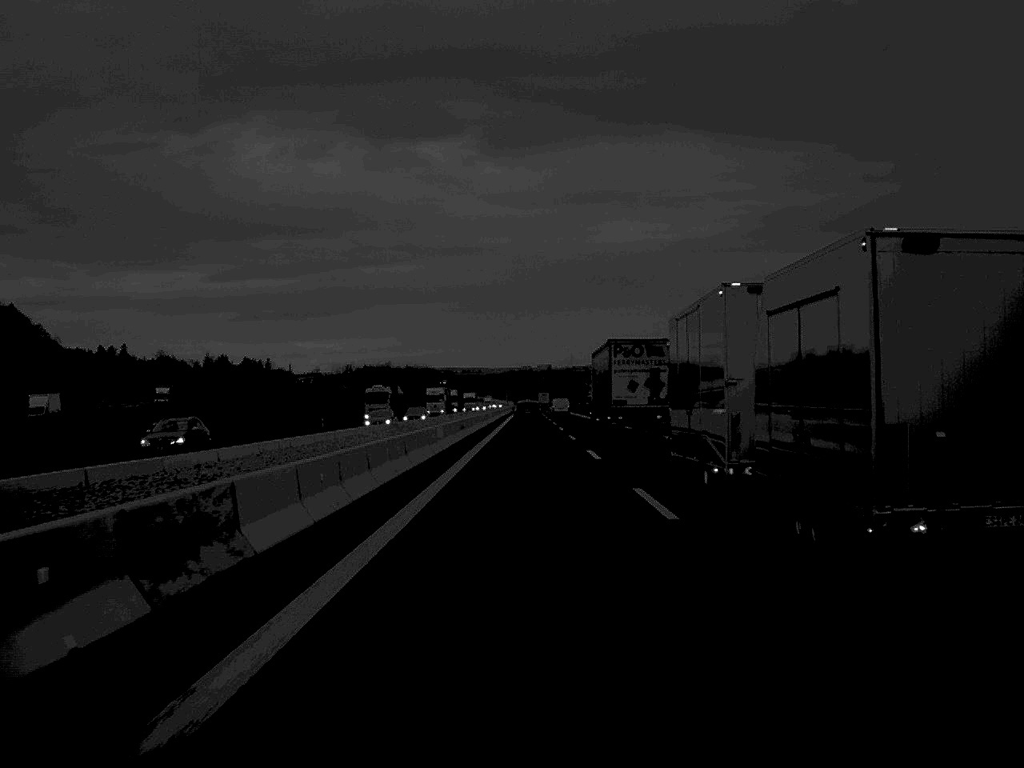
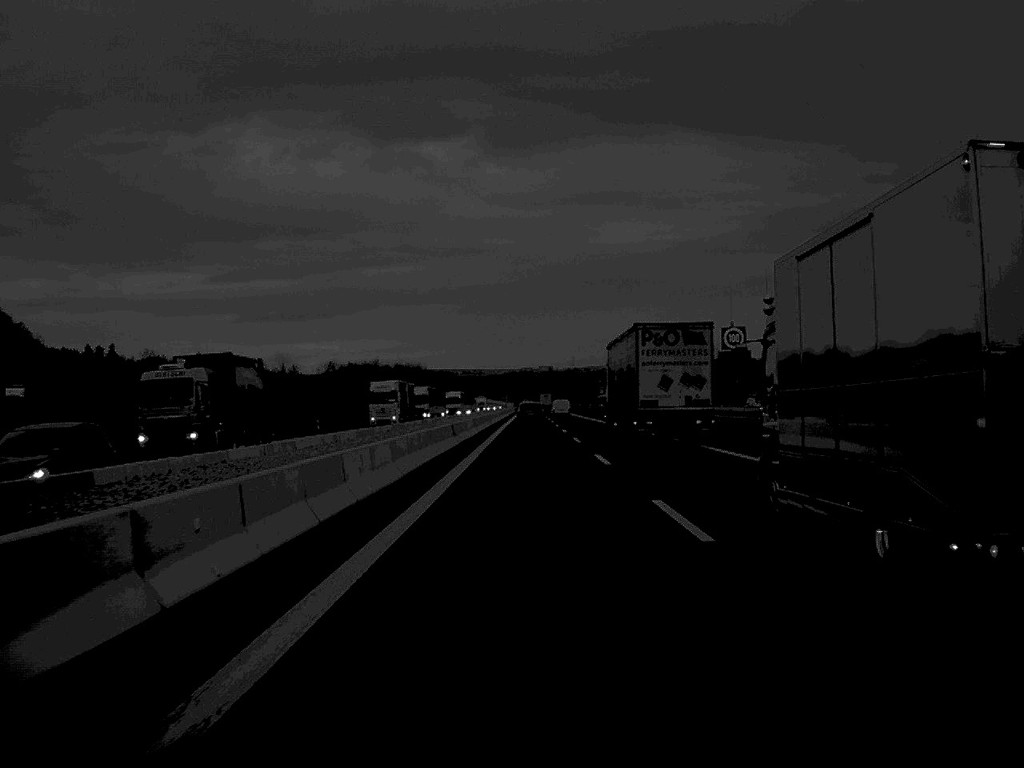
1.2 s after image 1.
(0.0, +38.5) m; 0°
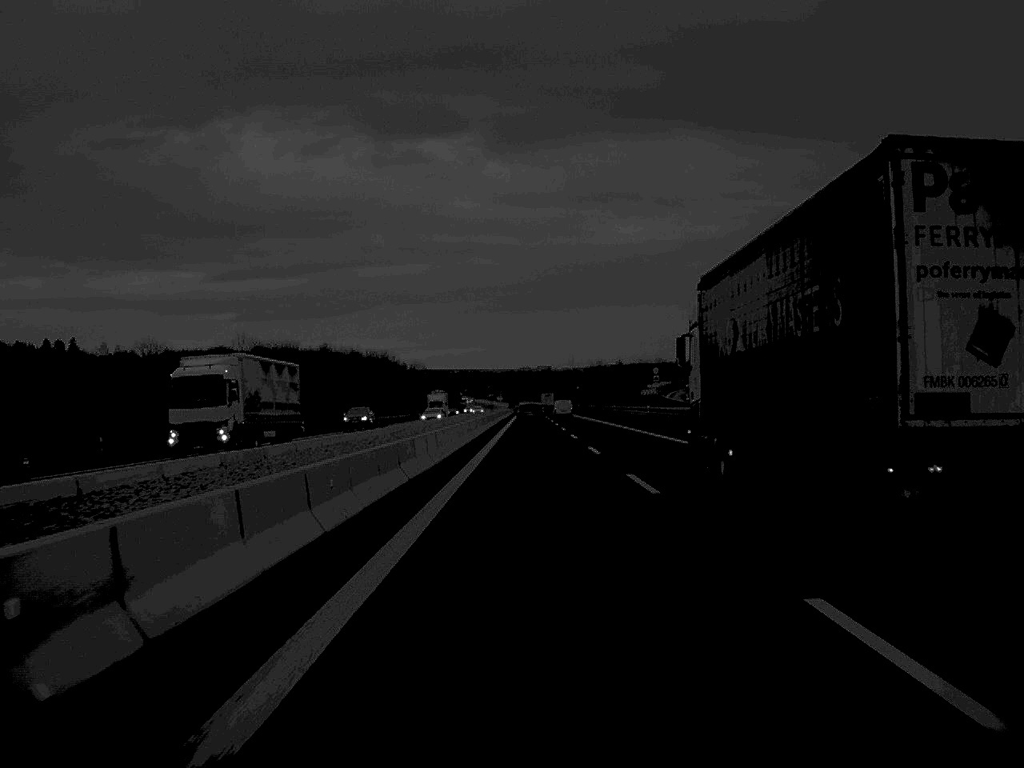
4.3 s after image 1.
(-0.1, +99.2) m; 0°
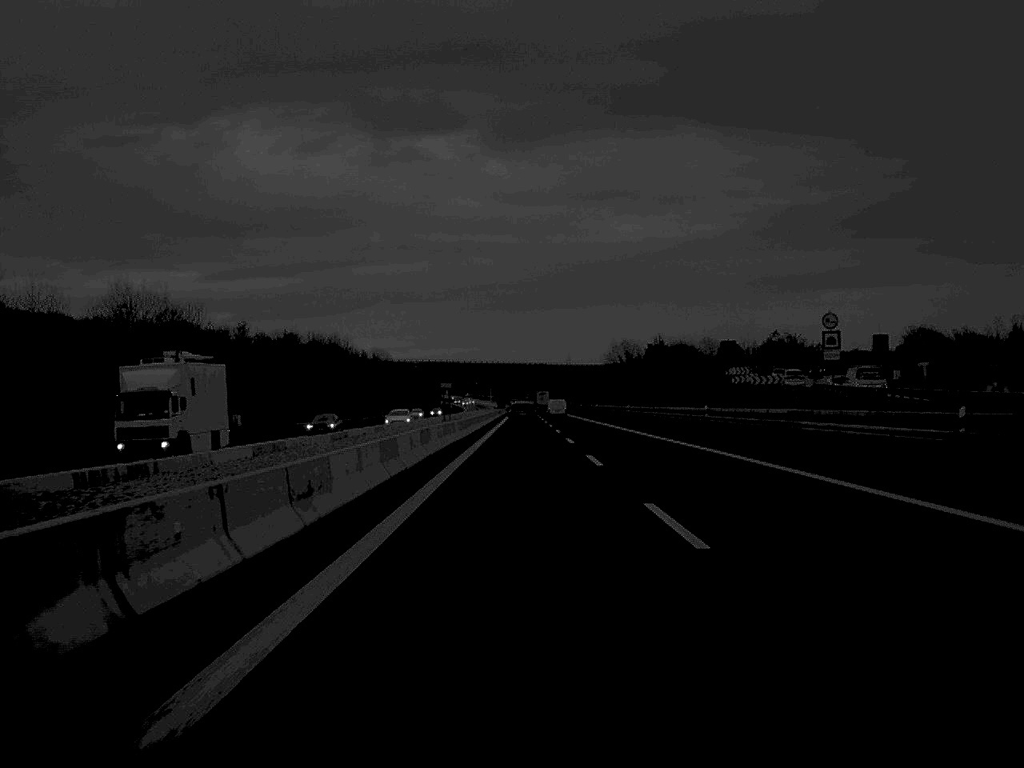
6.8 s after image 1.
(+0.3, +79.6) m; 0°
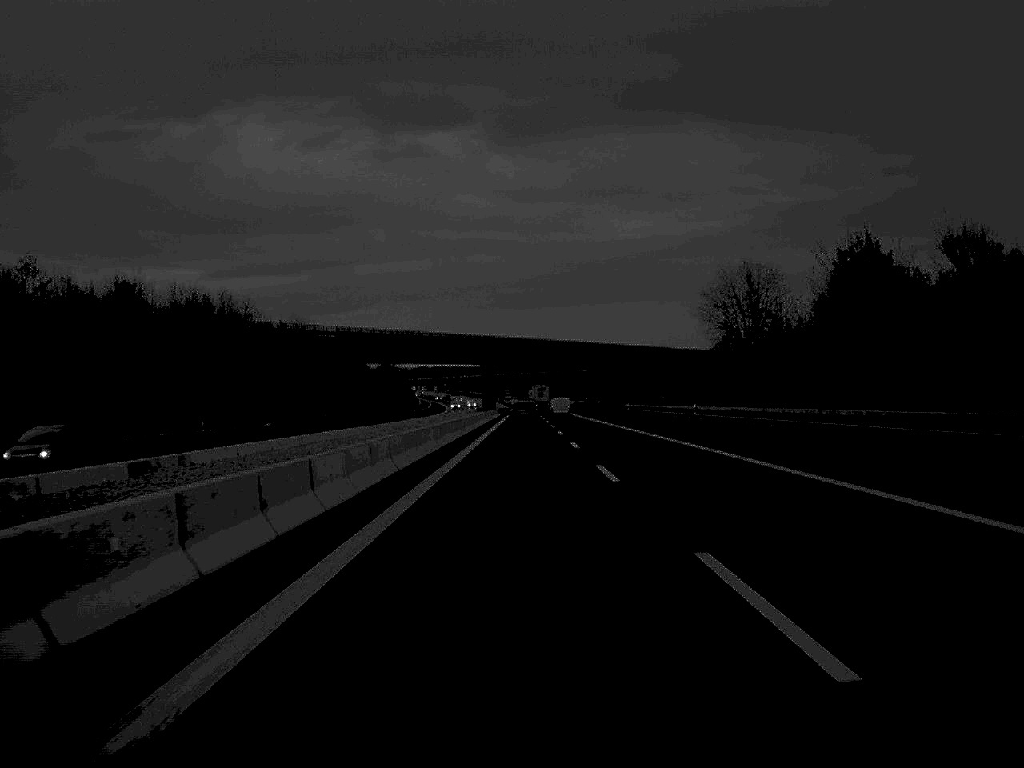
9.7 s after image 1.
(-0.2, +95.7) m; 0°
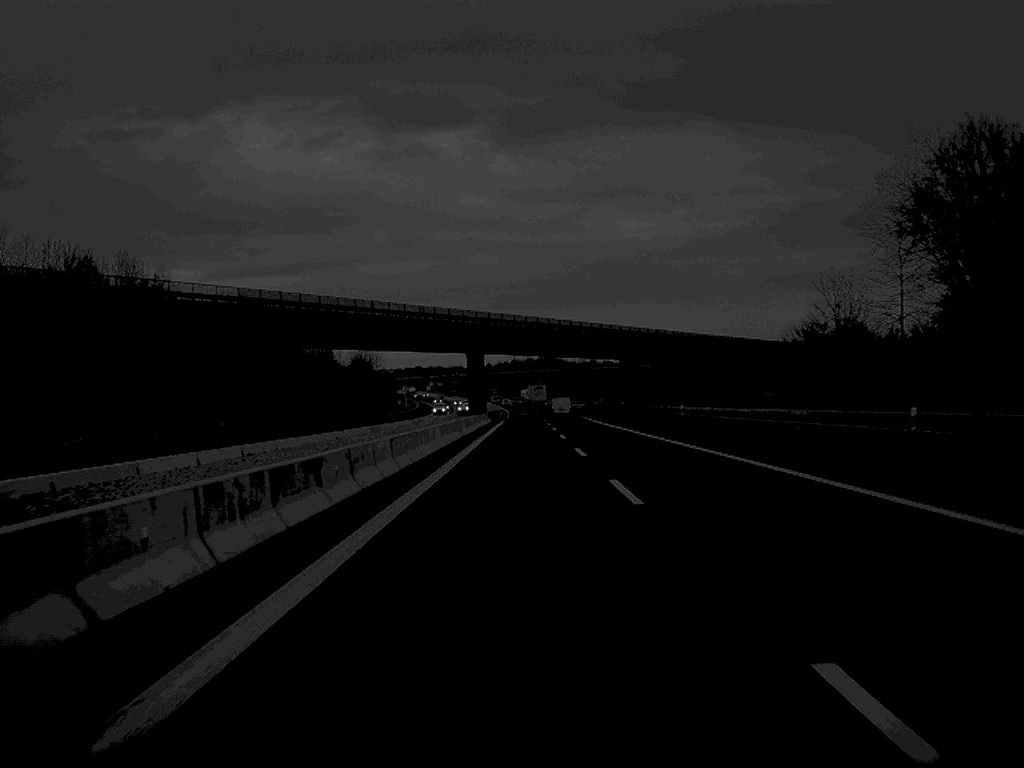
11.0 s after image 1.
(0.0, +41.2) m; 0°
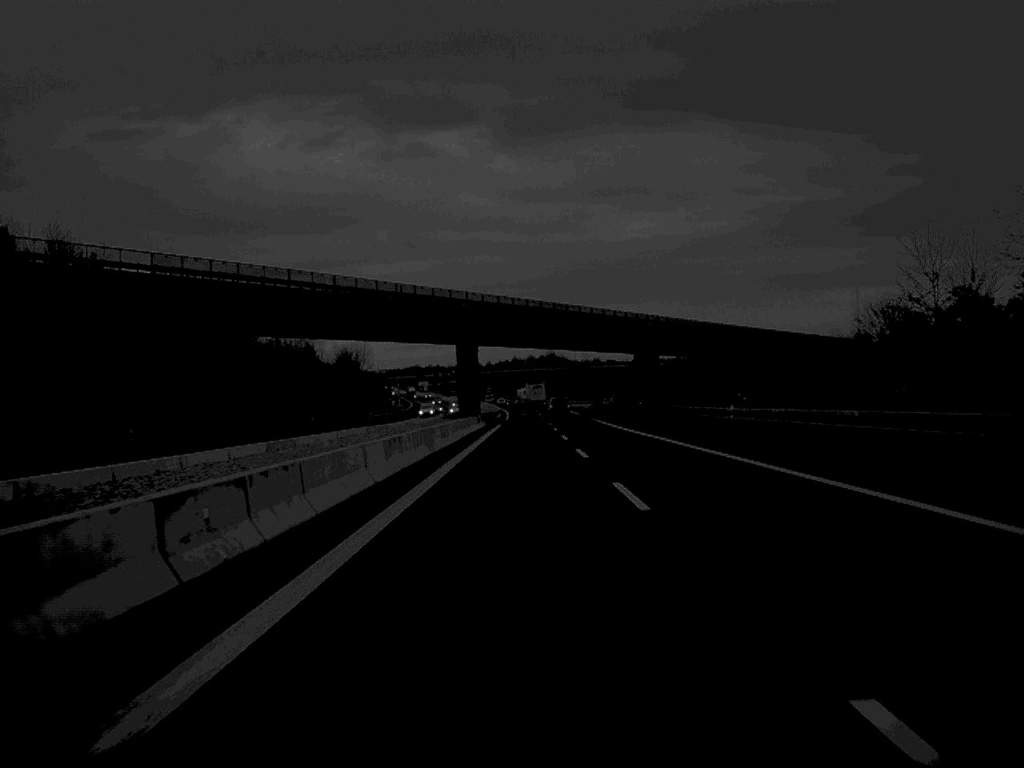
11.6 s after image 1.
(0.0, +18.8) m; 0°
